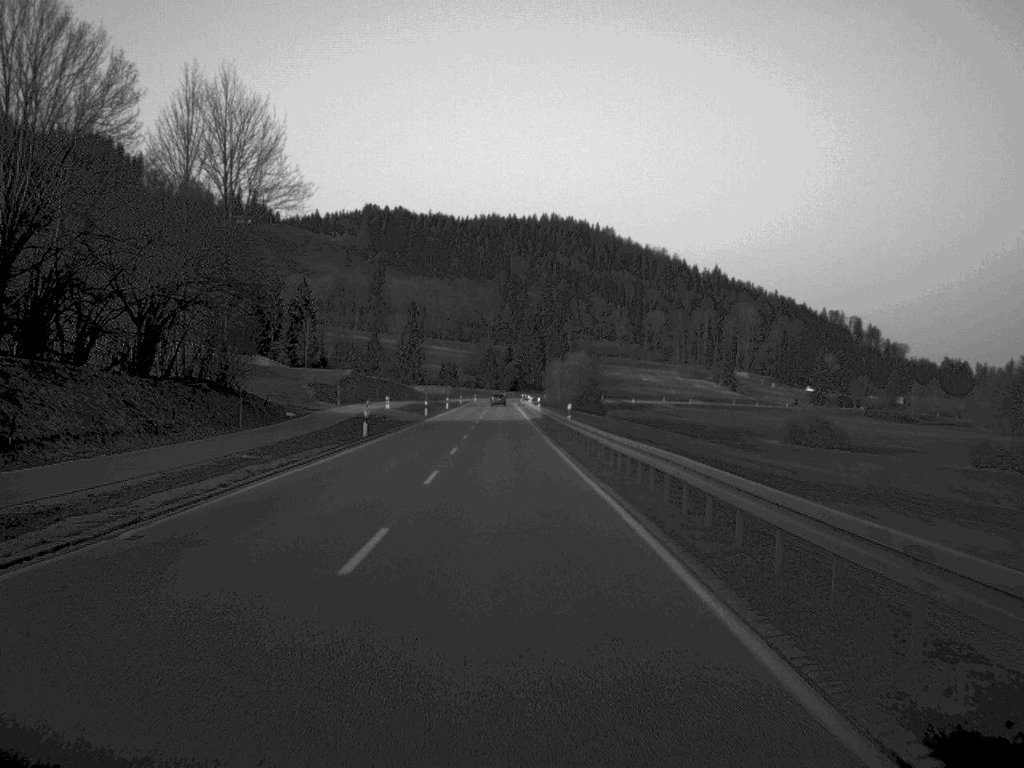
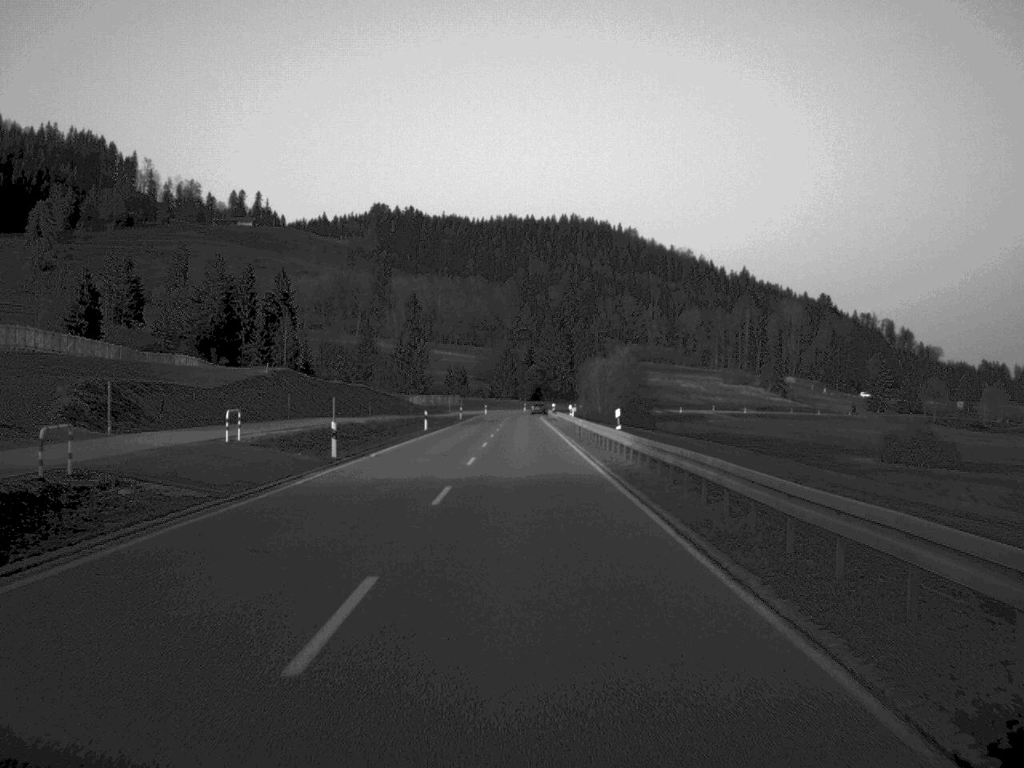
(-0.9, +52.9) m; -1°
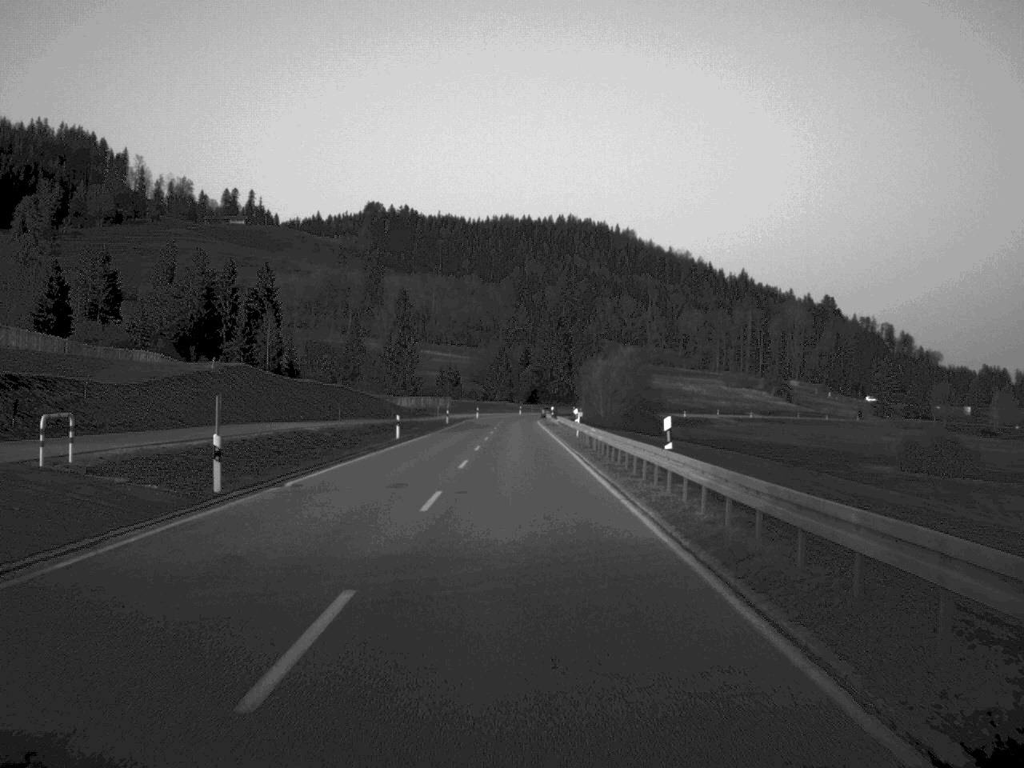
(0.0, +13.0) m; 0°
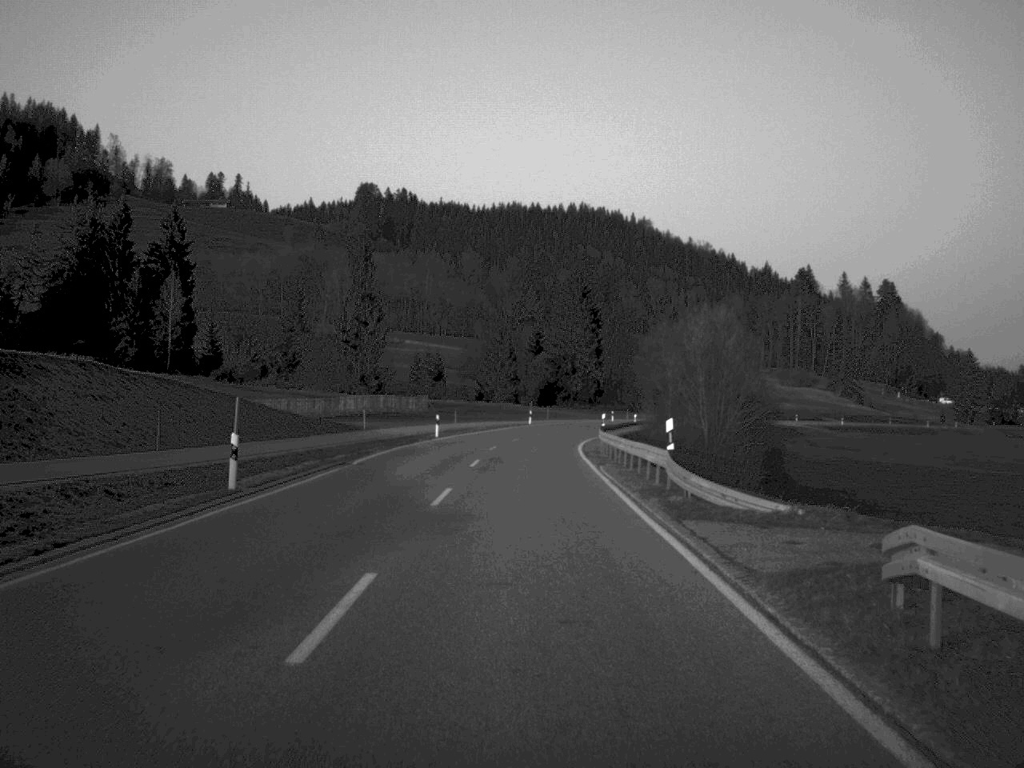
(-0.3, +71.5) m; 0°
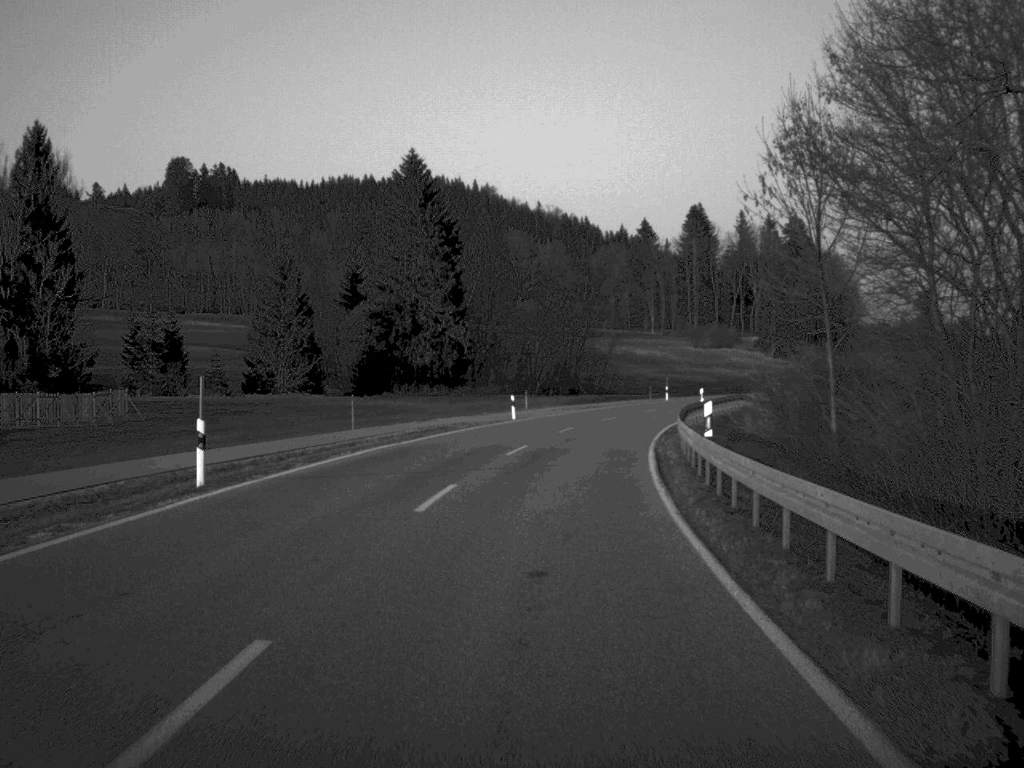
(+3.2, +76.4) m; +7°
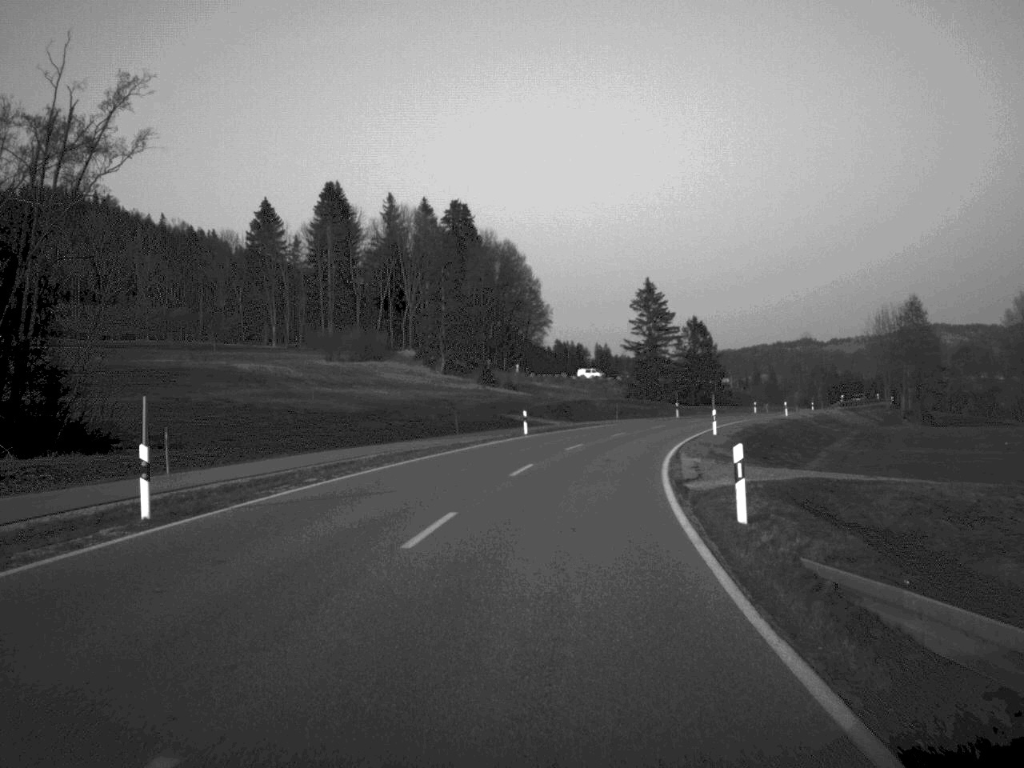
(+10.2, +73.4) m; +16°
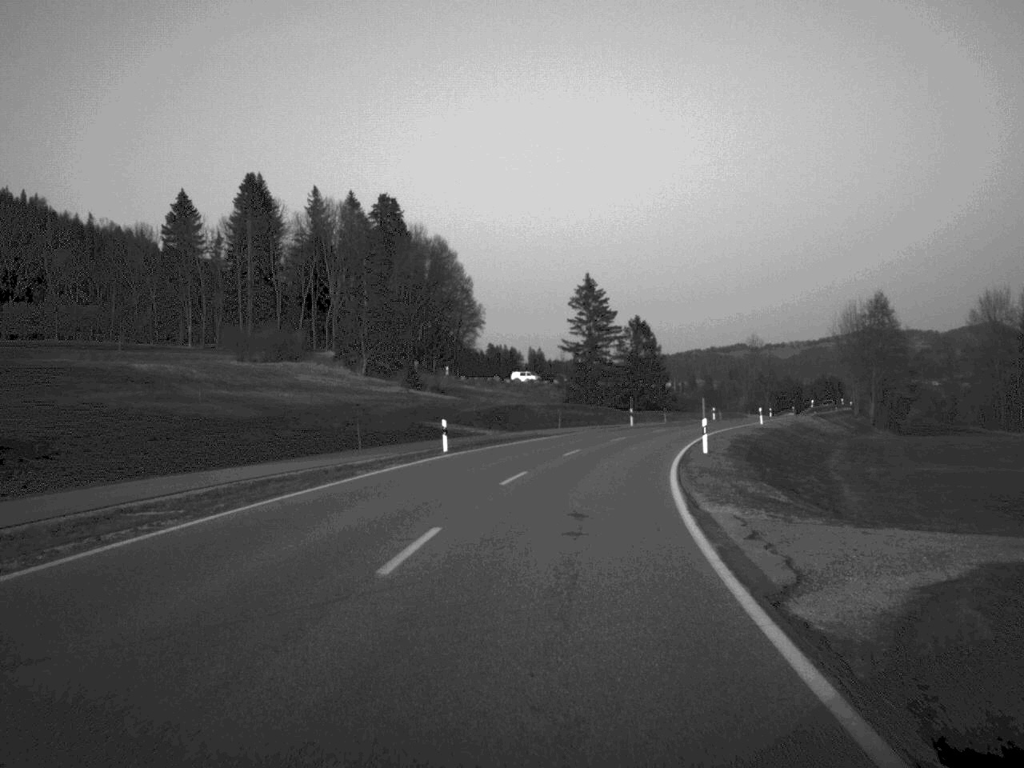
(+0.4, +14.0) m; +3°
